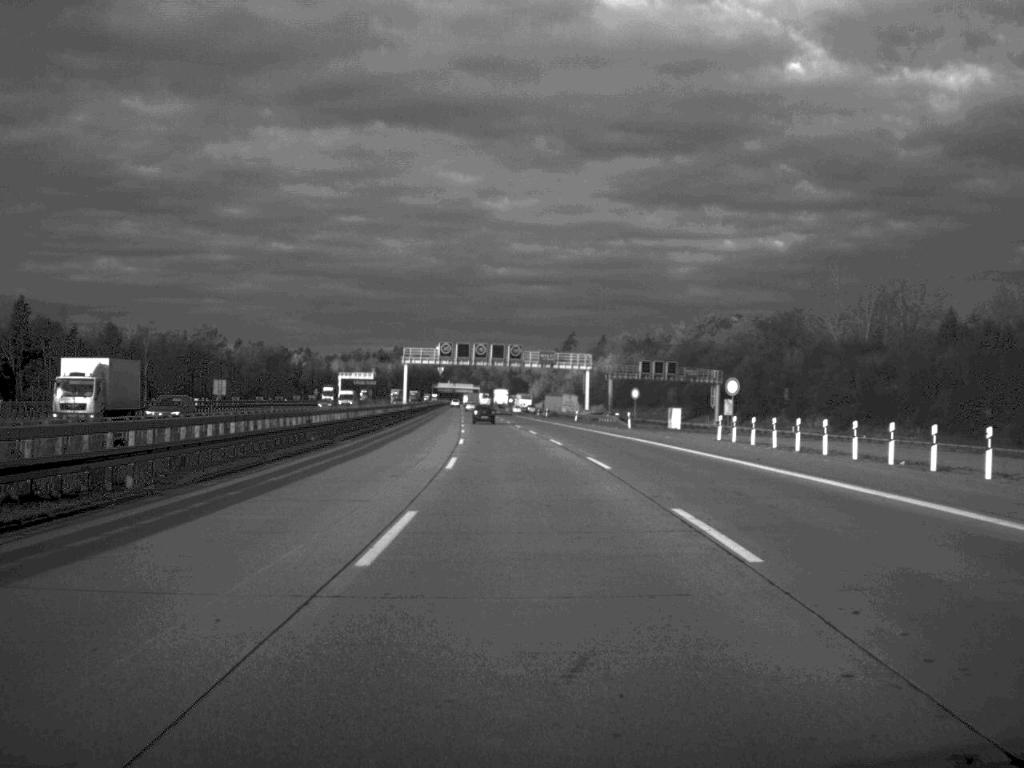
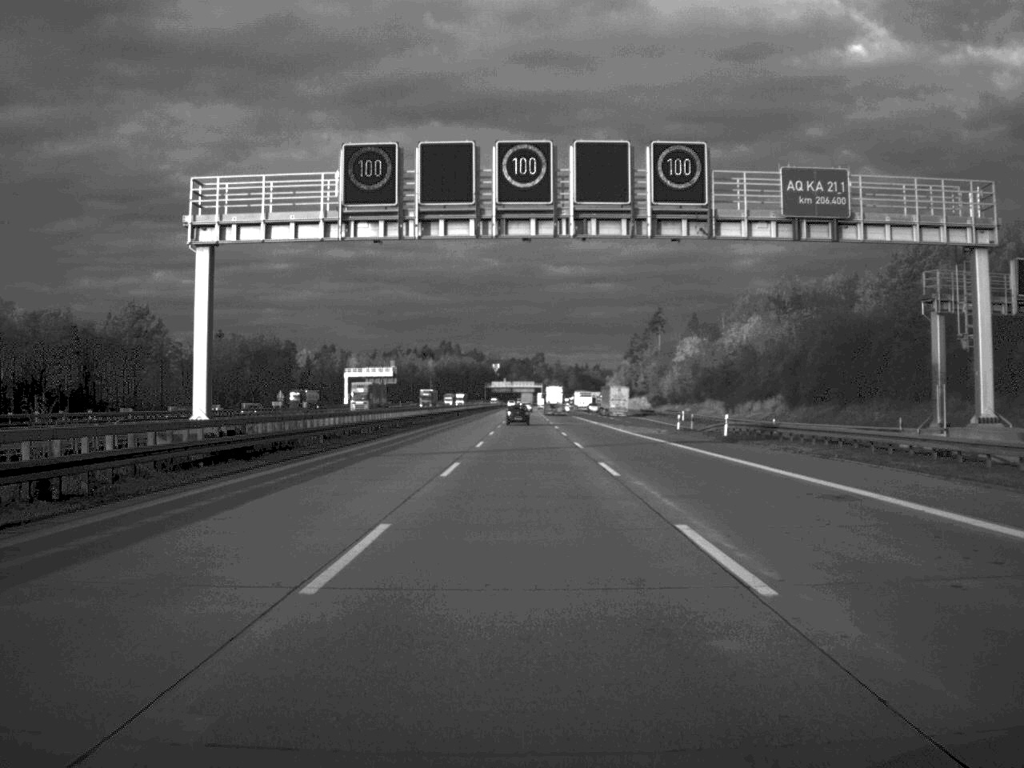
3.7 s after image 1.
(-3.5, +108.9) m; -3°
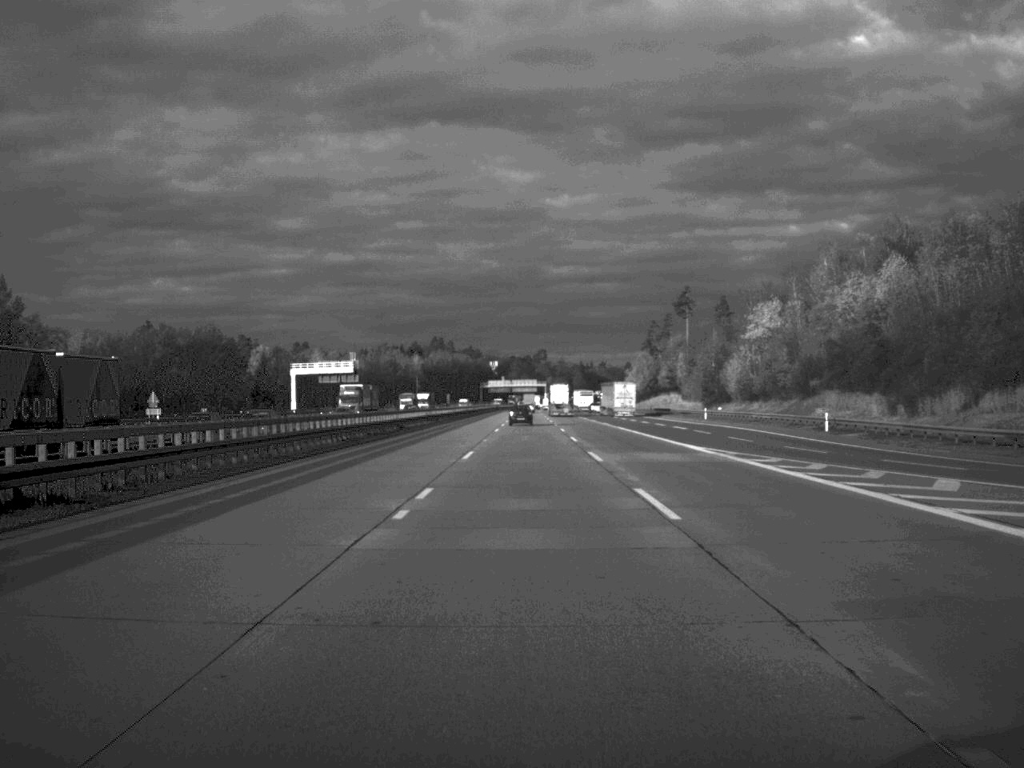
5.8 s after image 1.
(0.0, +64.3) m; 0°
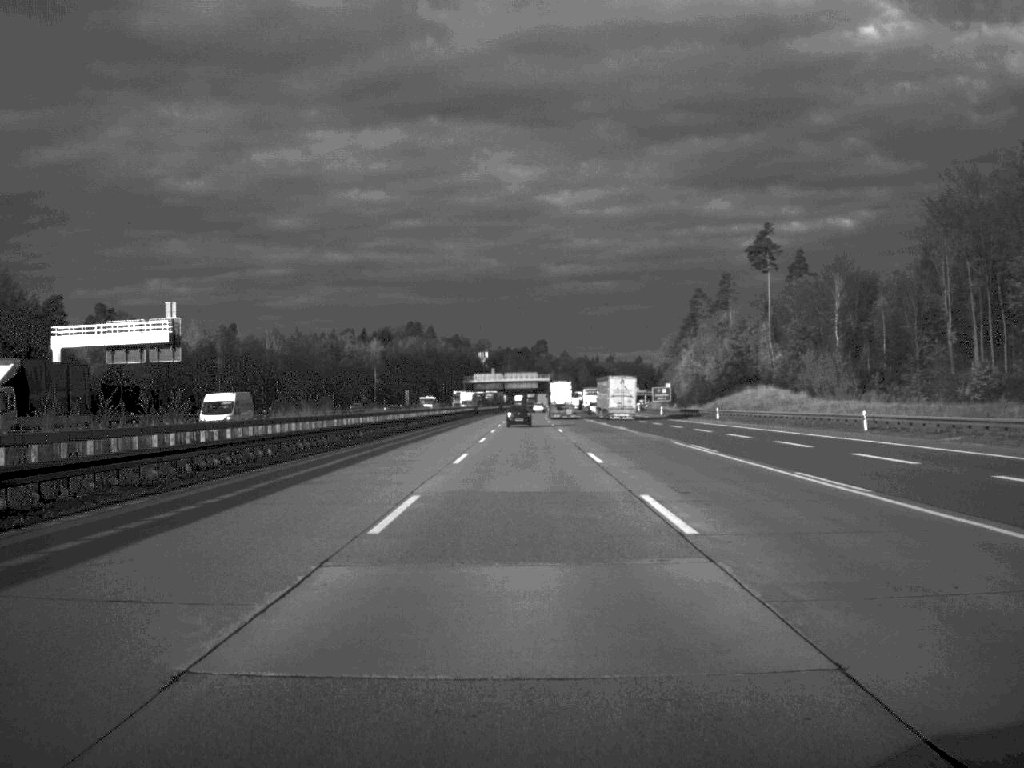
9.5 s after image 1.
(+0.1, +108.8) m; 0°
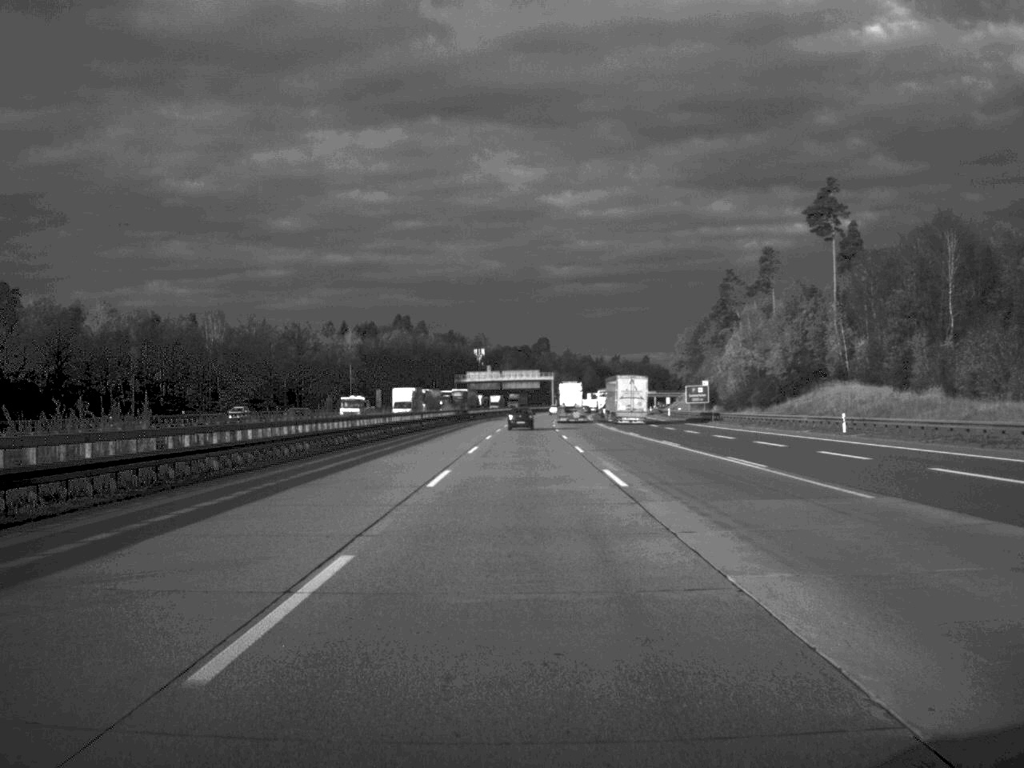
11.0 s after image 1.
(0.0, +43.6) m; 0°
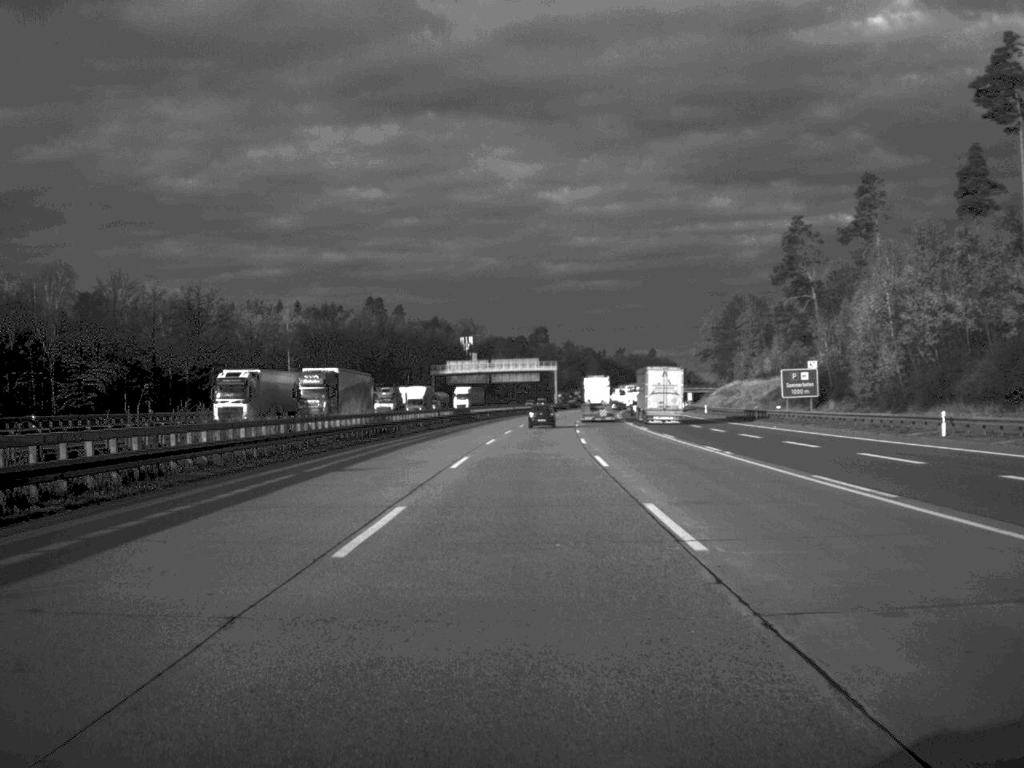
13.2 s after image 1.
(+0.1, +65.3) m; 0°
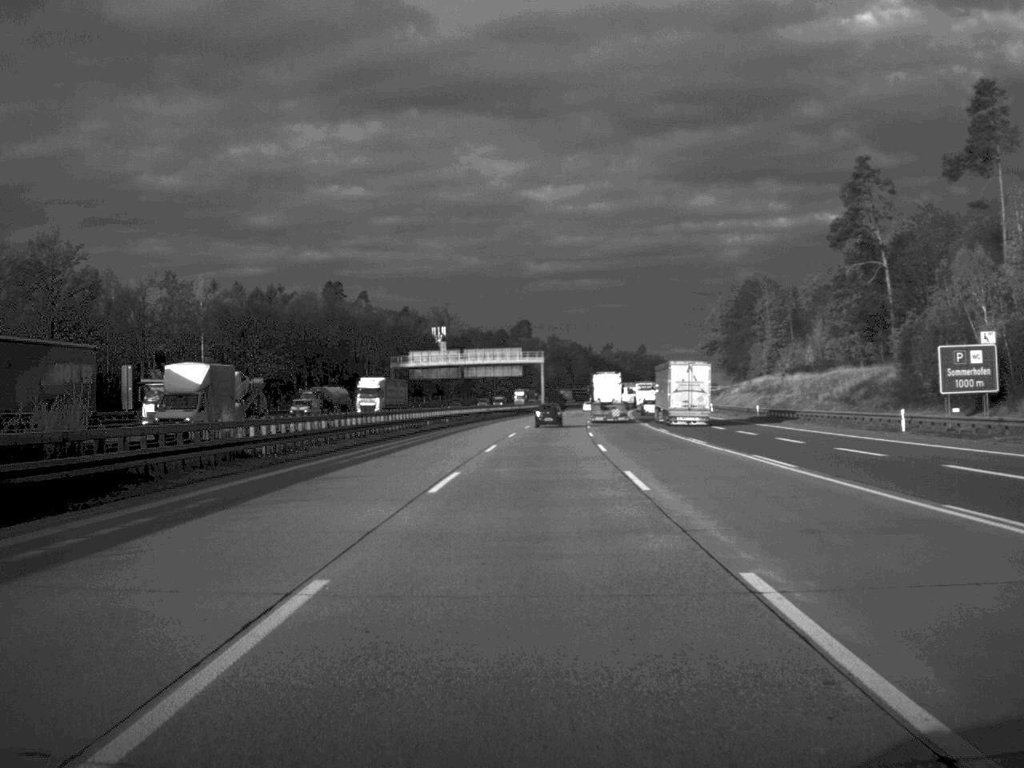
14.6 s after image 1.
(+0.2, +43.5) m; +1°
